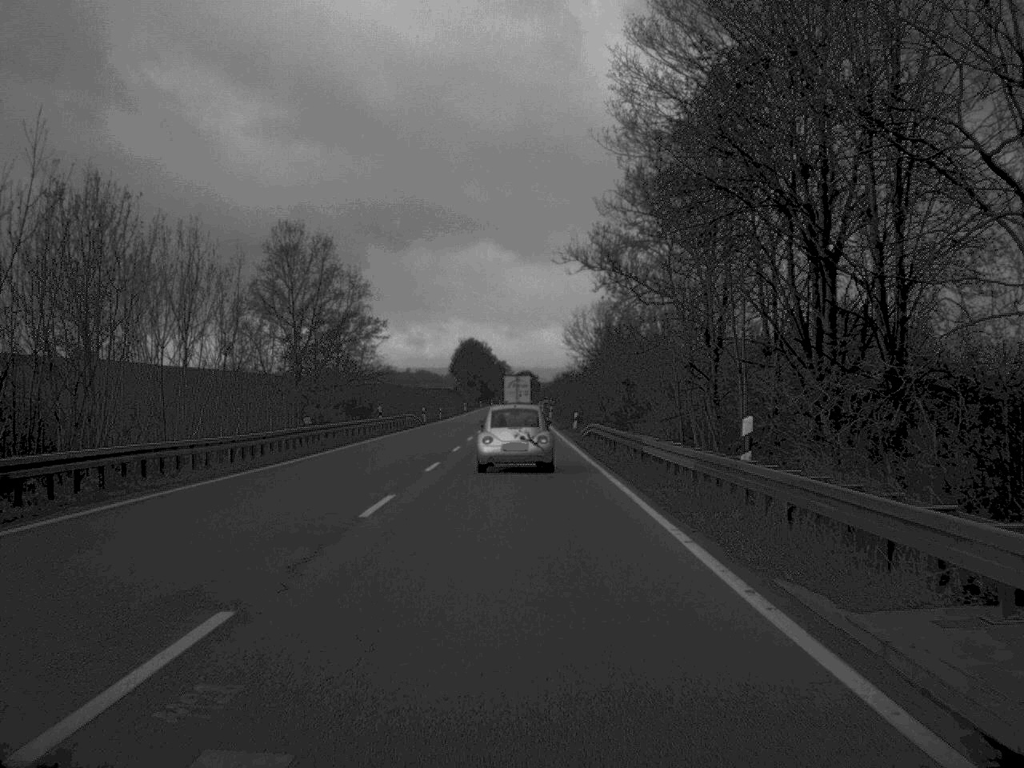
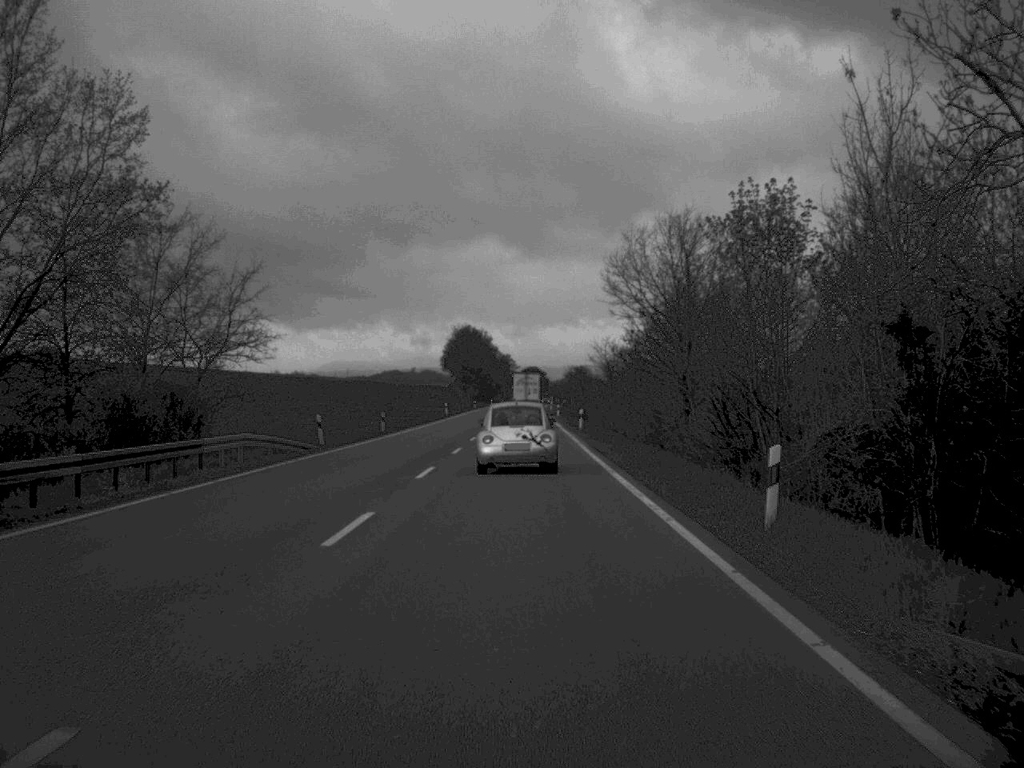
(-0.2, +50.6) m; 0°
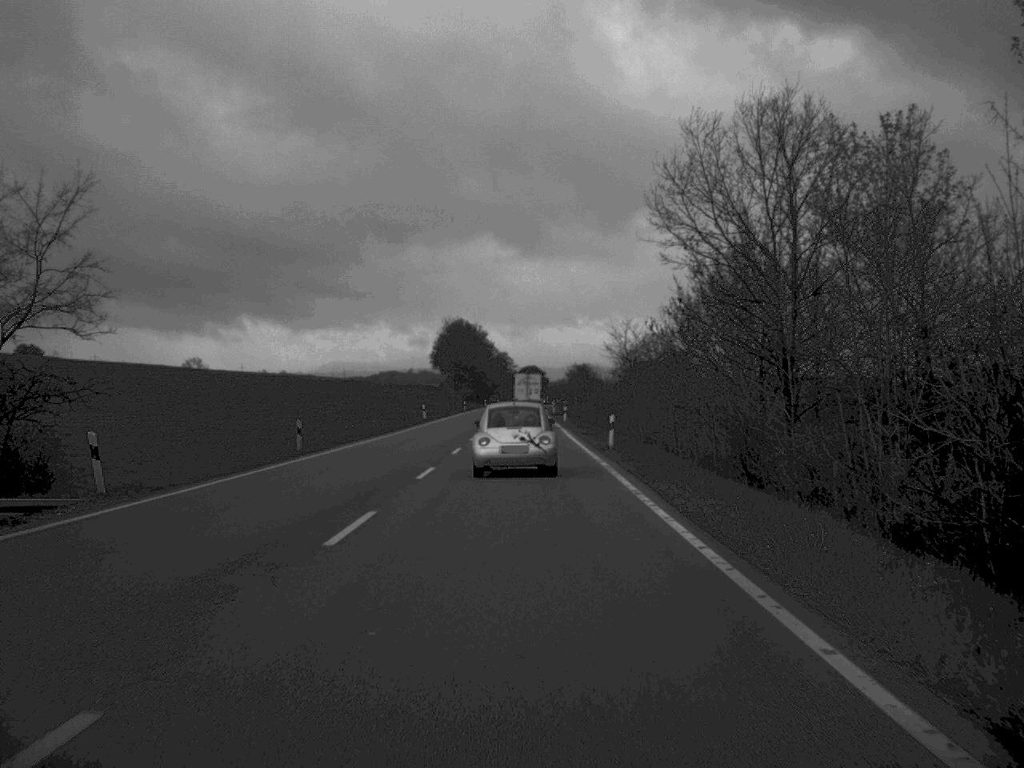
(0.0, +23.4) m; 0°
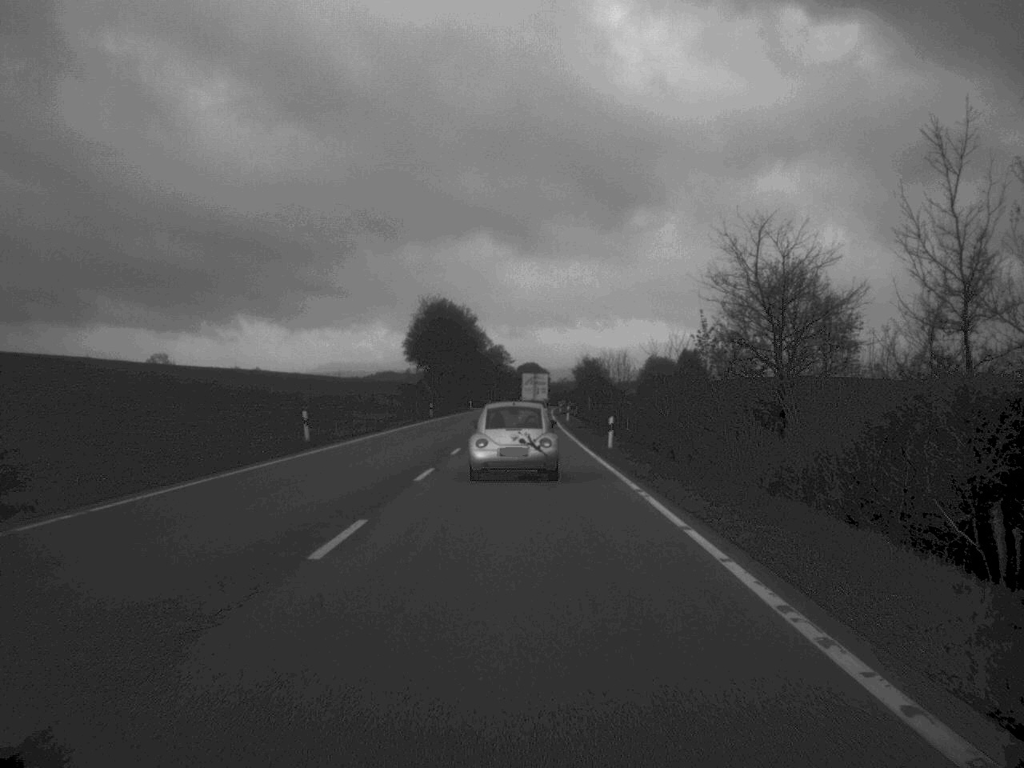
(-0.1, +48.3) m; 0°
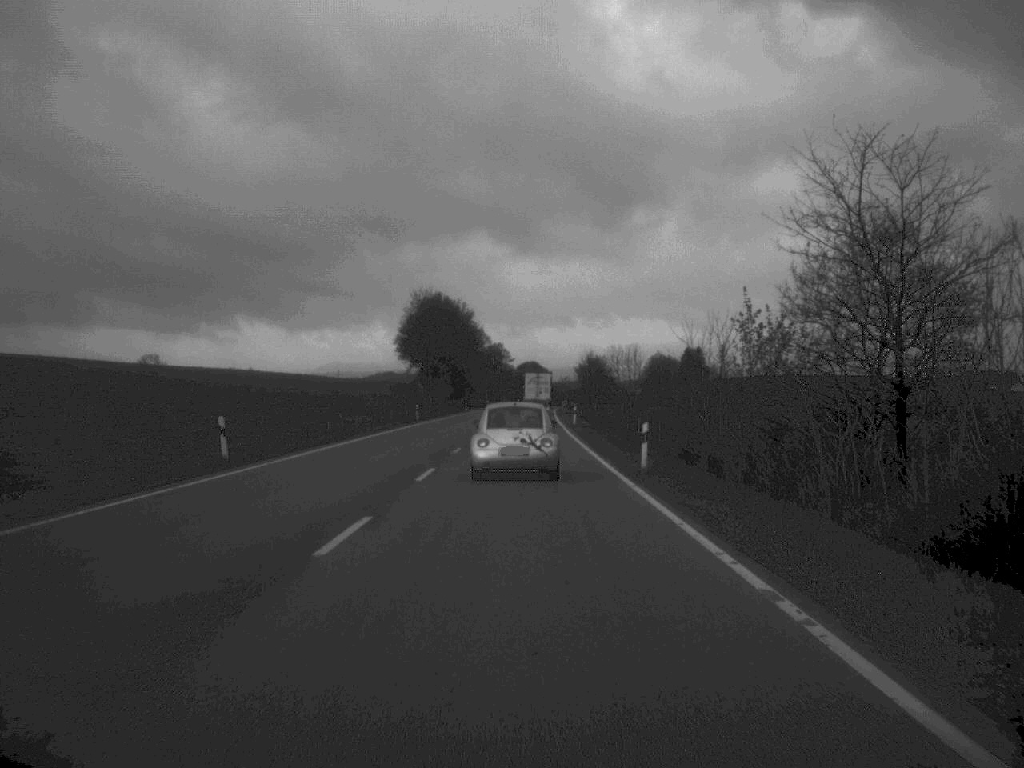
(0.0, +11.6) m; 0°
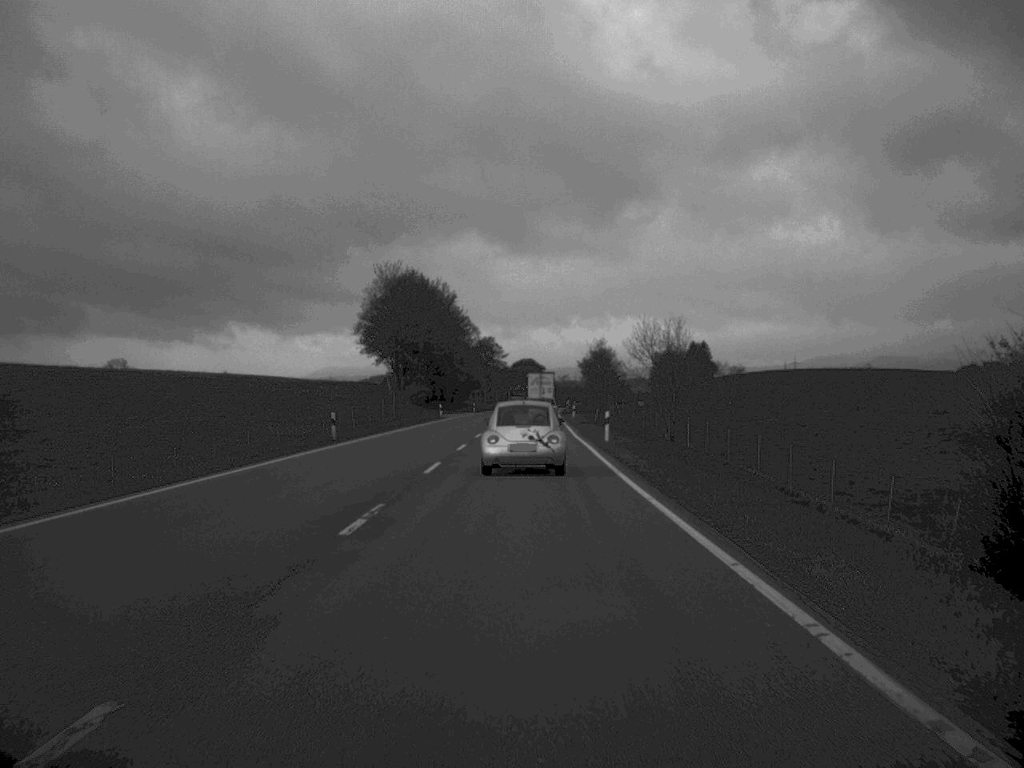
(0.0, +33.6) m; 0°
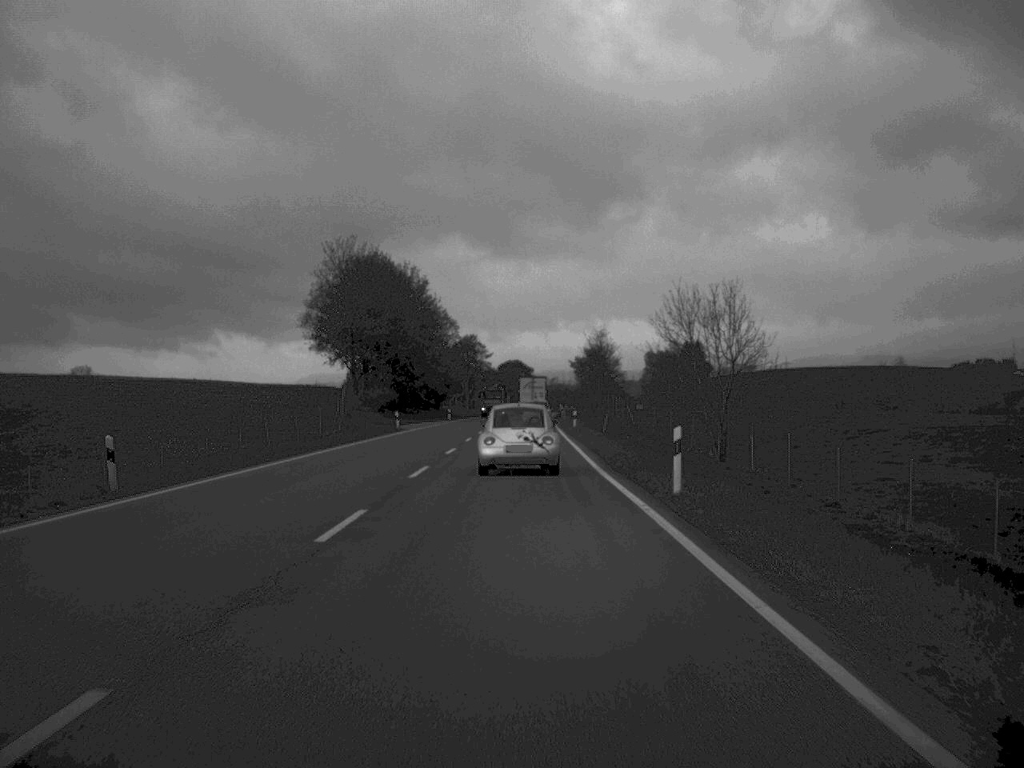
(+0.1, +23.7) m; 0°
